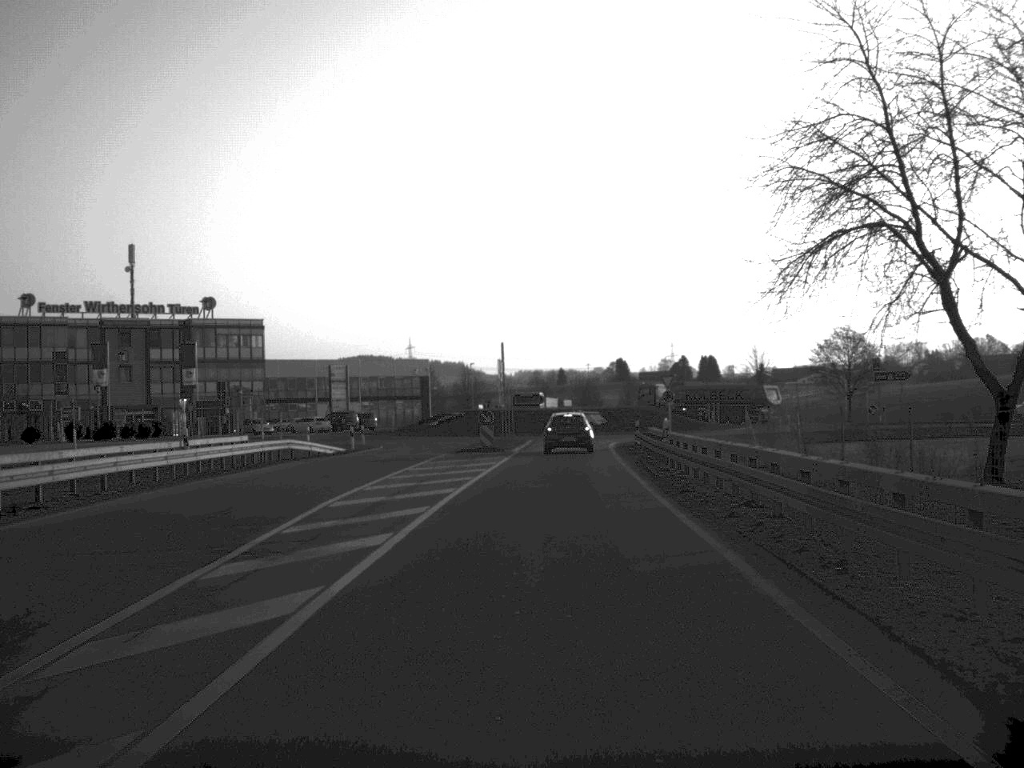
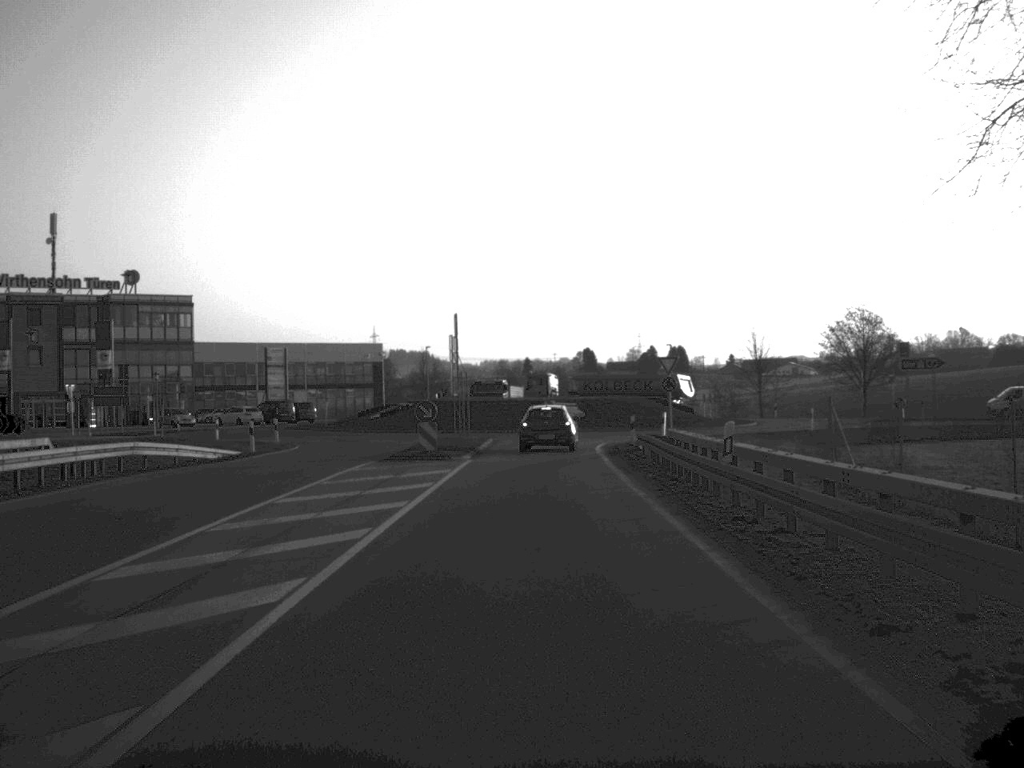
(+0.2, +14.4) m; +2°
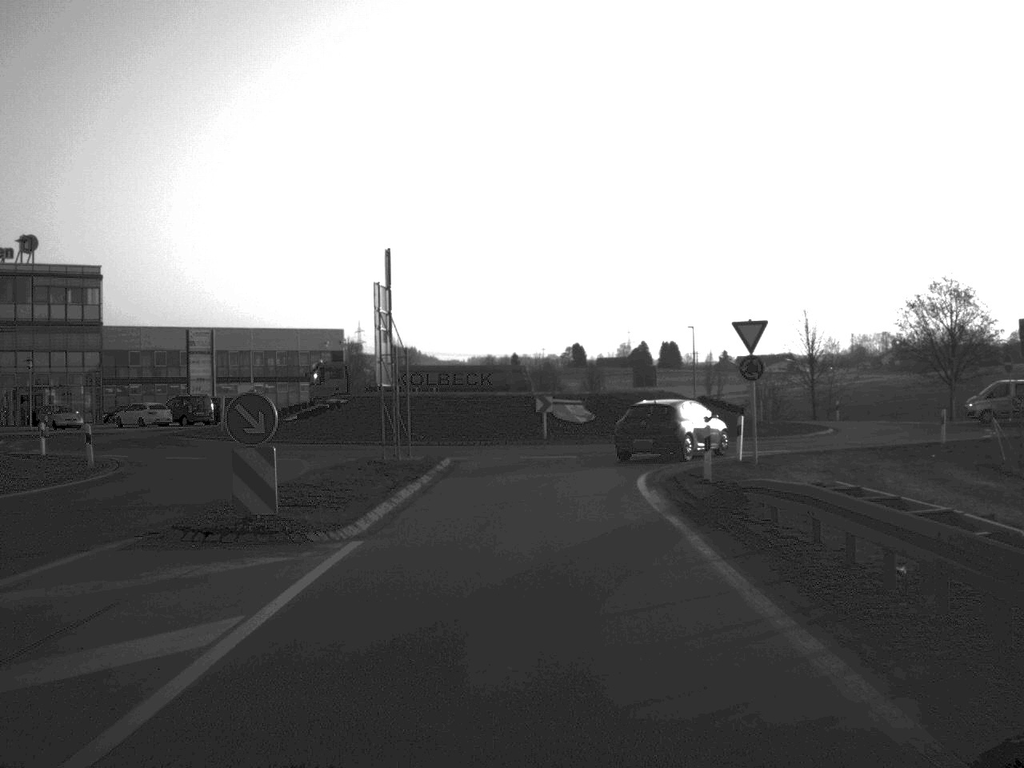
(+0.1, +20.8) m; +1°
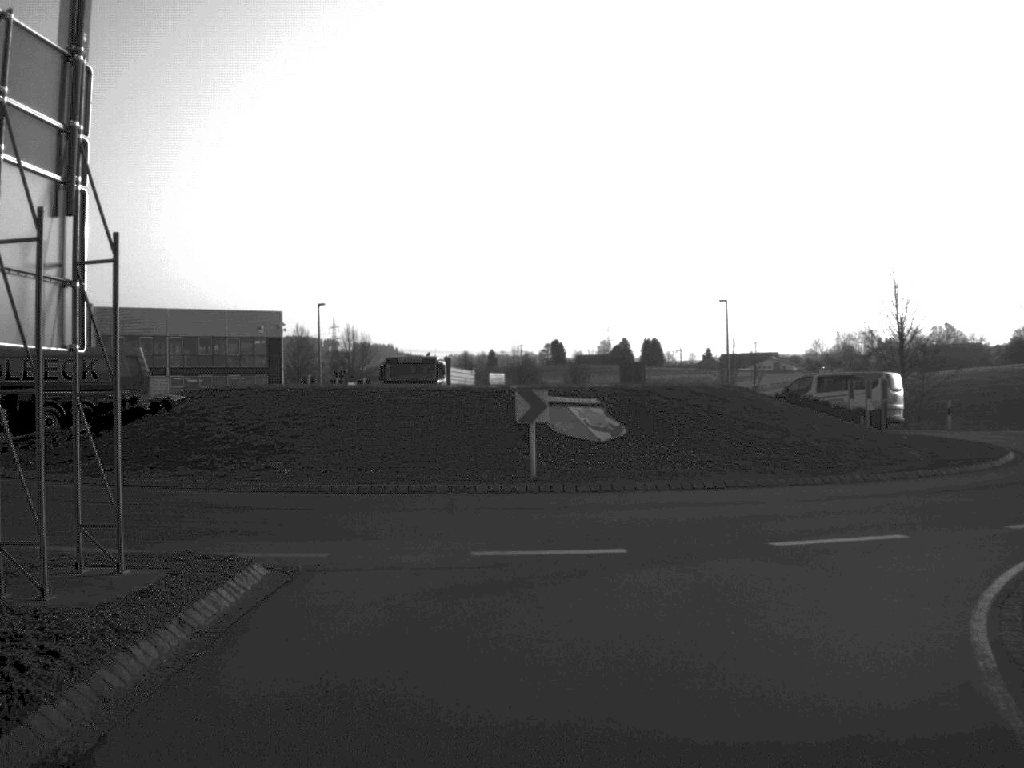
(+0.1, +20.8) m; +1°
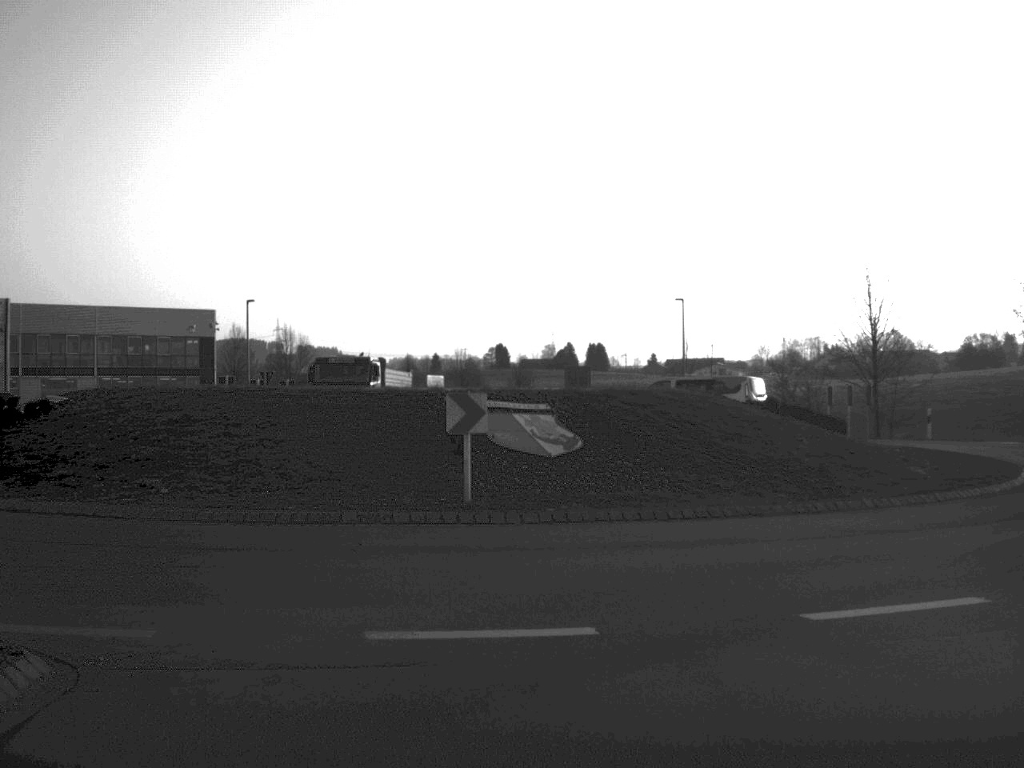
(+0.1, +4.0) m; +3°
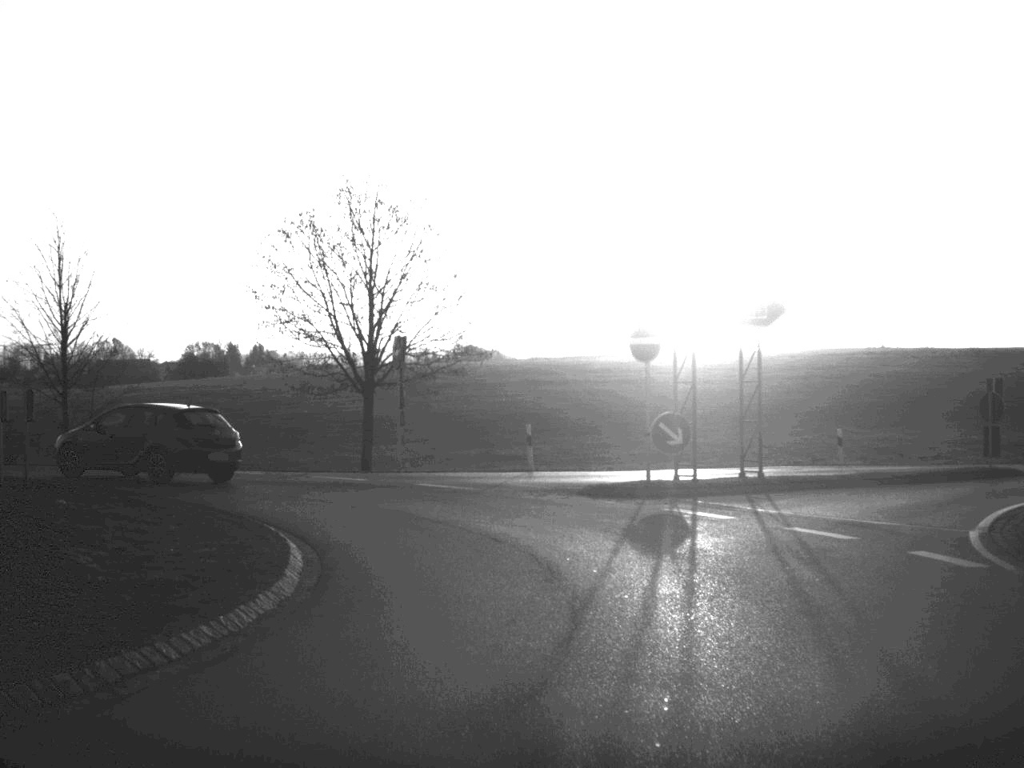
(+3.1, +11.1) m; +35°
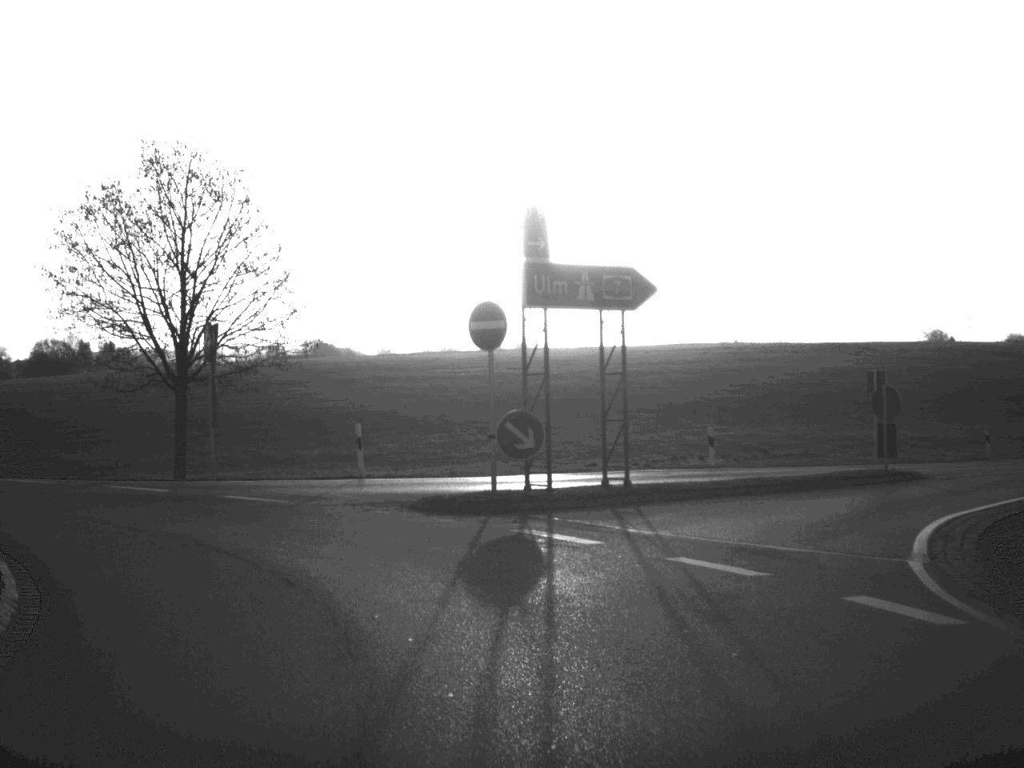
(+0.2, +3.6) m; +6°
